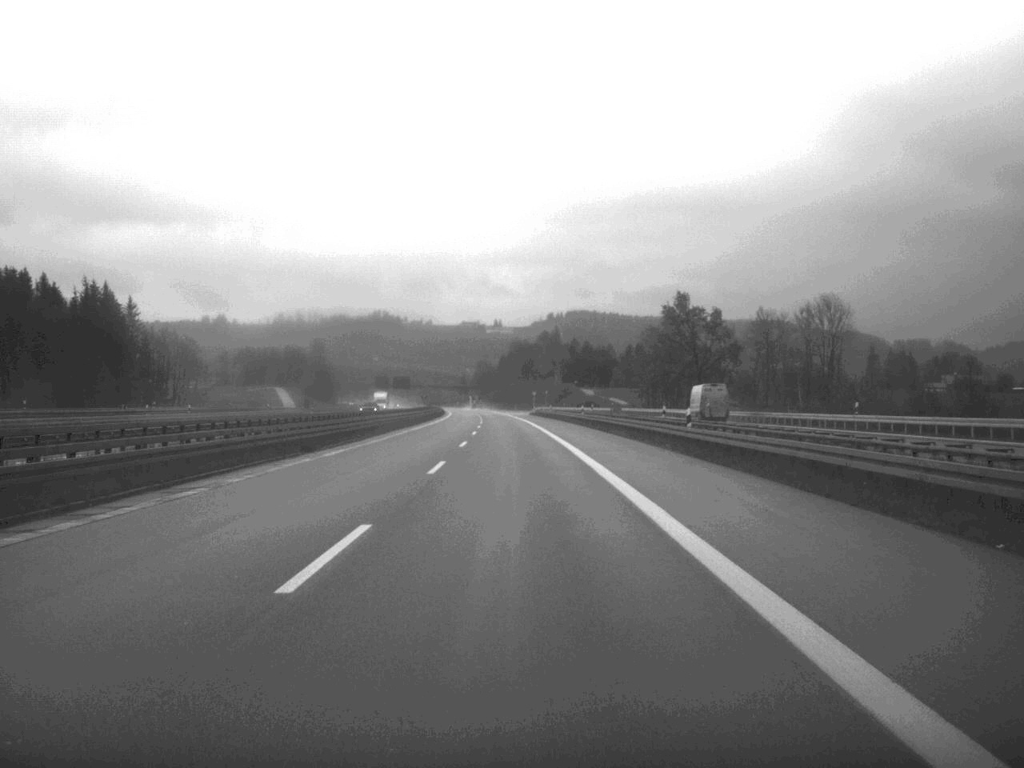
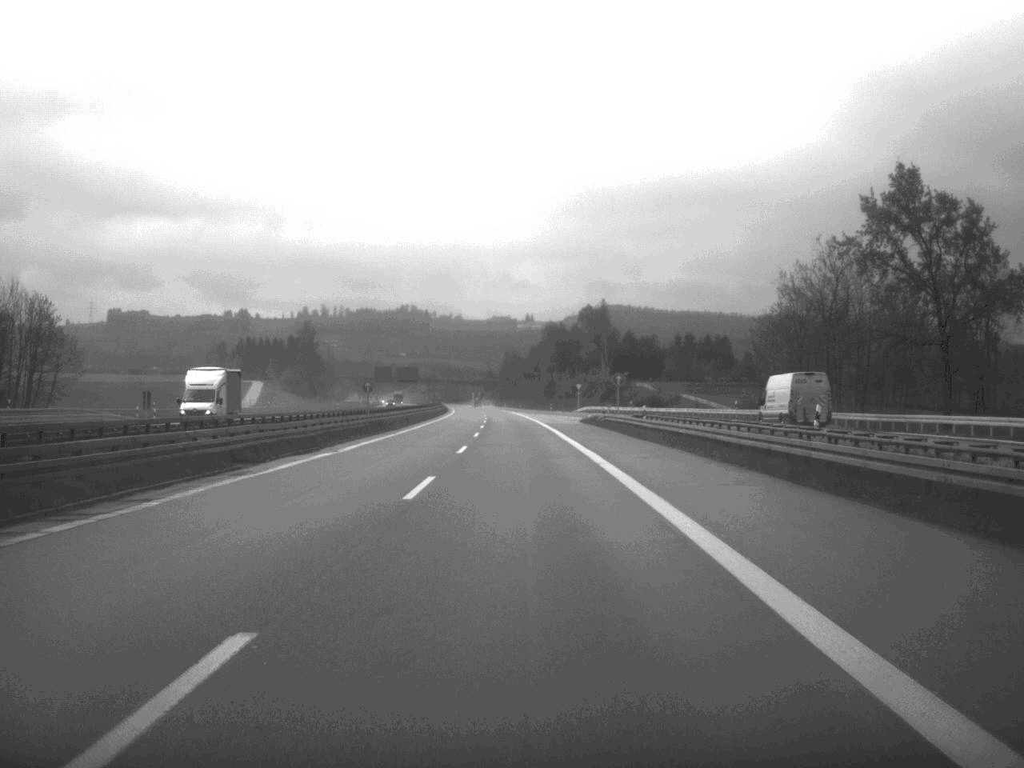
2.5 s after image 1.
(-1.1, +79.3) m; -2°
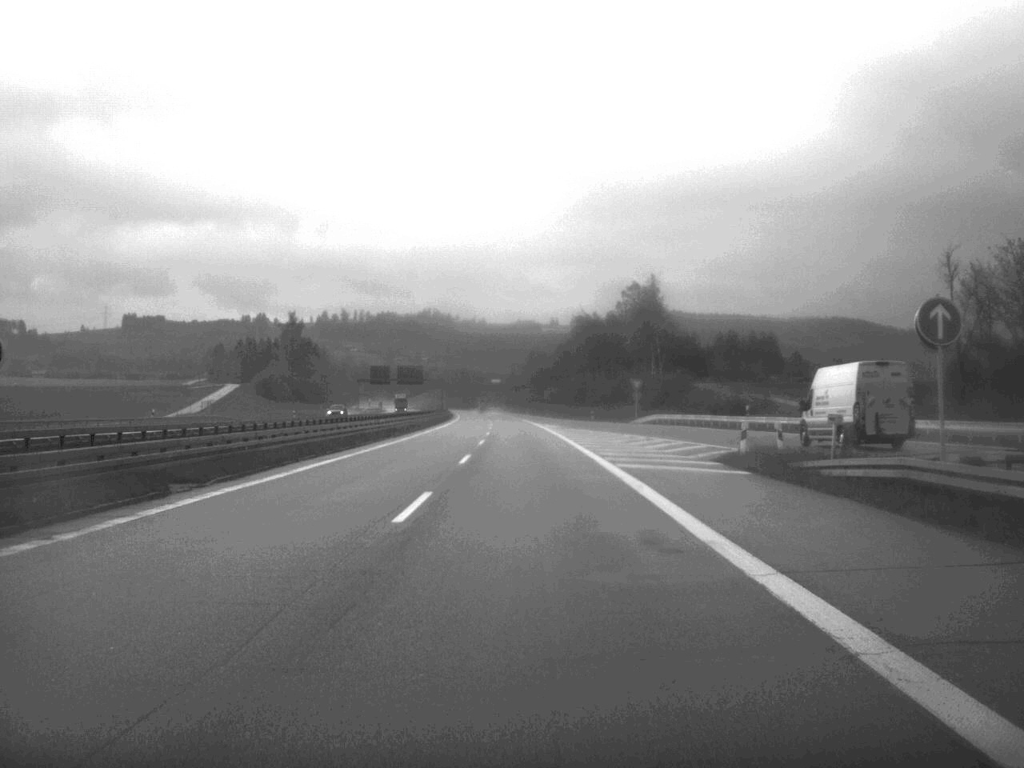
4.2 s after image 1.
(-0.5, +56.7) m; -1°
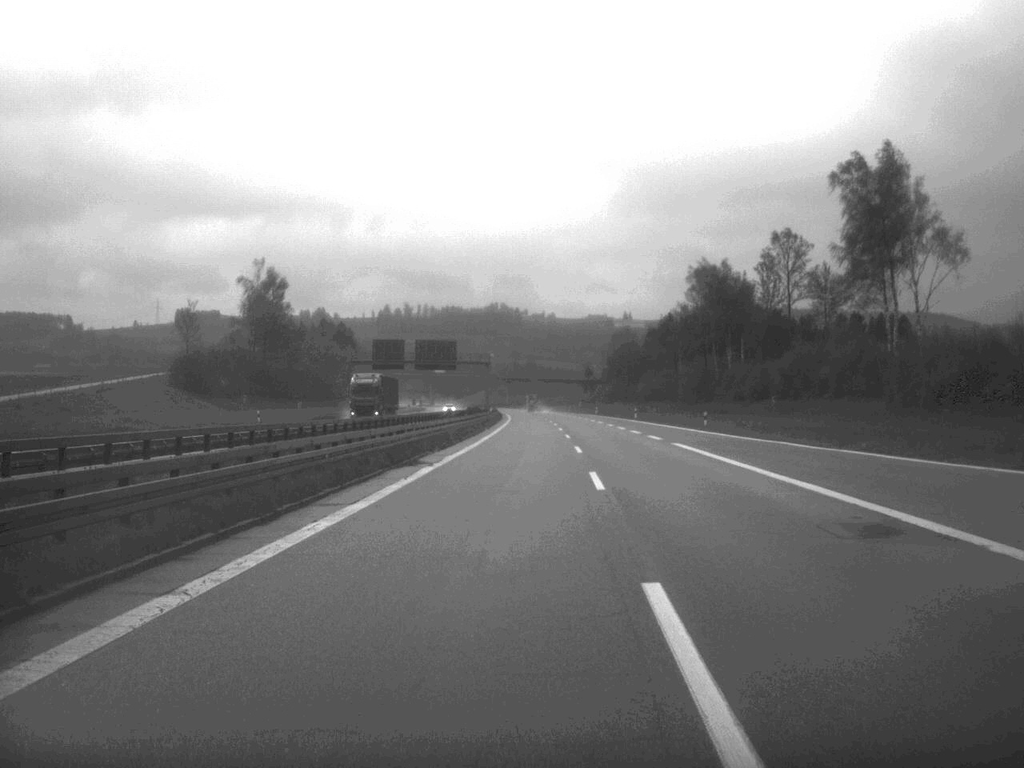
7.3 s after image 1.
(-3.6, +101.0) m; -3°
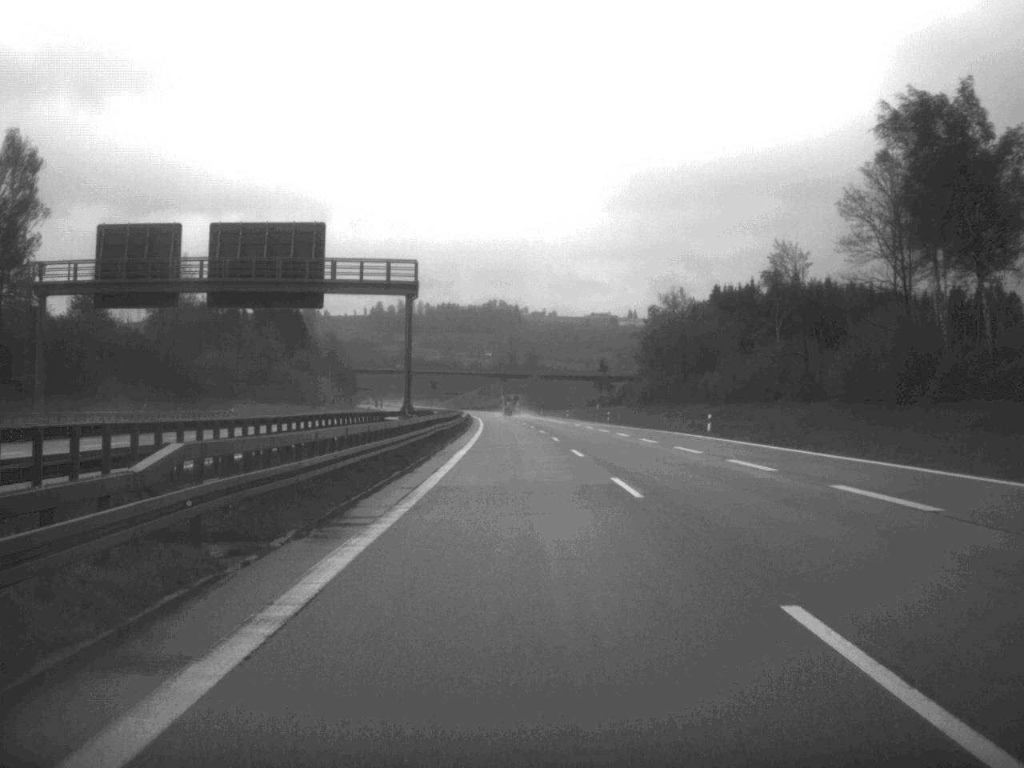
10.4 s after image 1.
(+0.1, +108.3) m; 0°
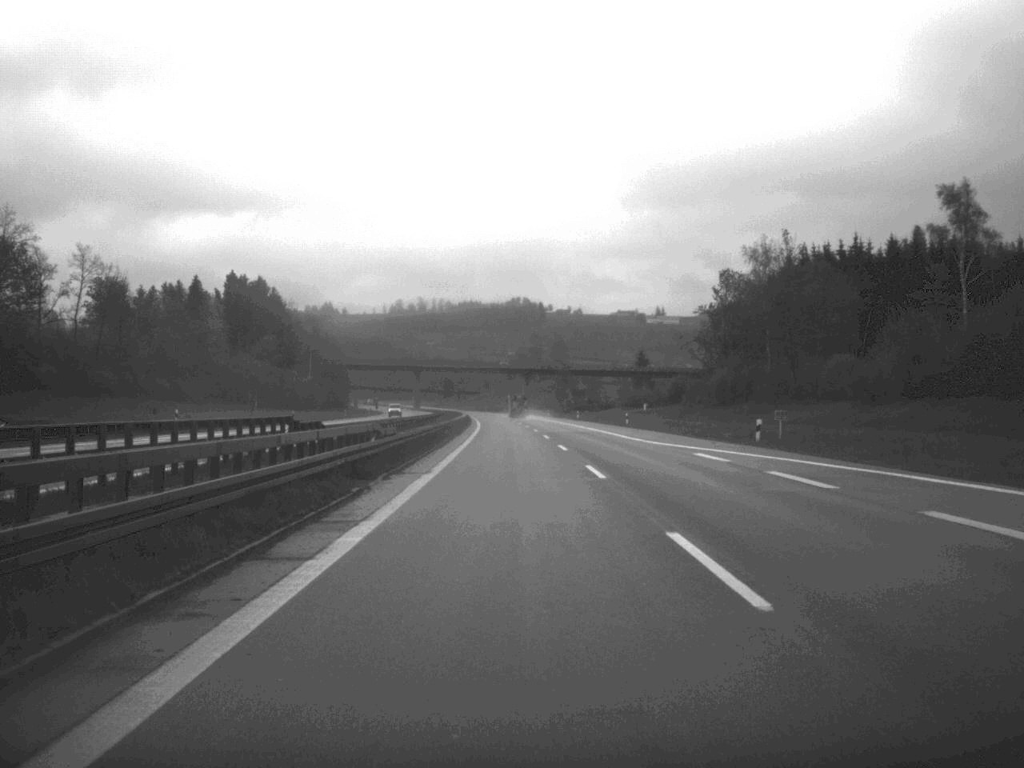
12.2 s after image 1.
(-0.6, +65.5) m; -1°
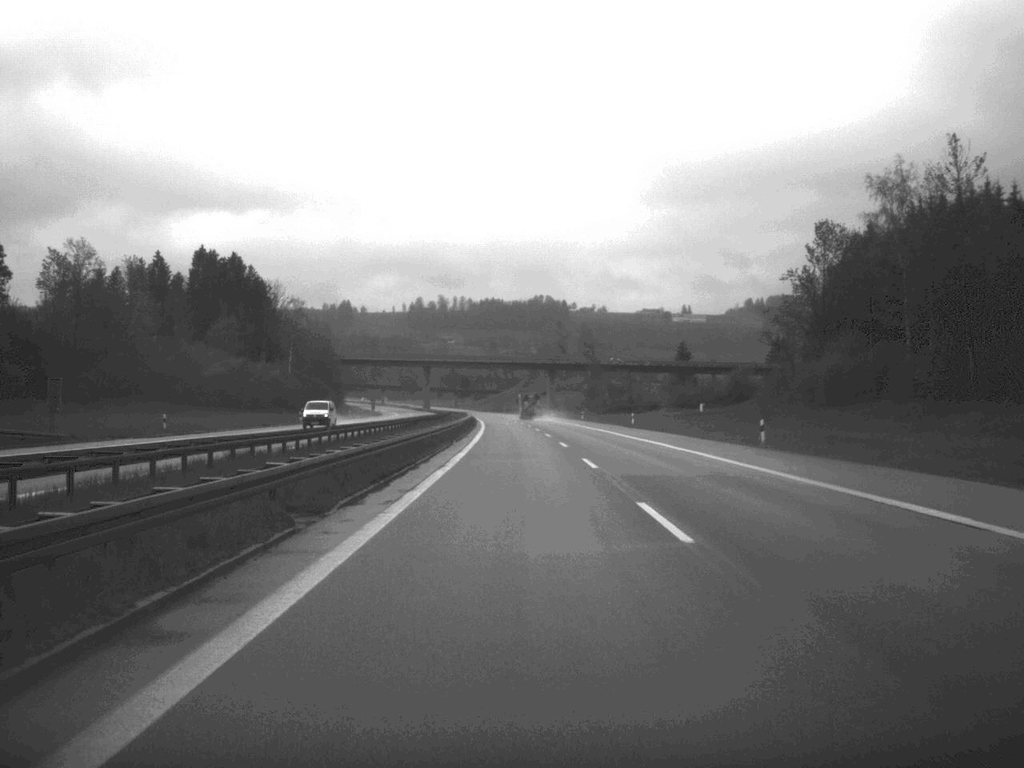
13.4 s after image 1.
(-0.5, +48.5) m; -1°
